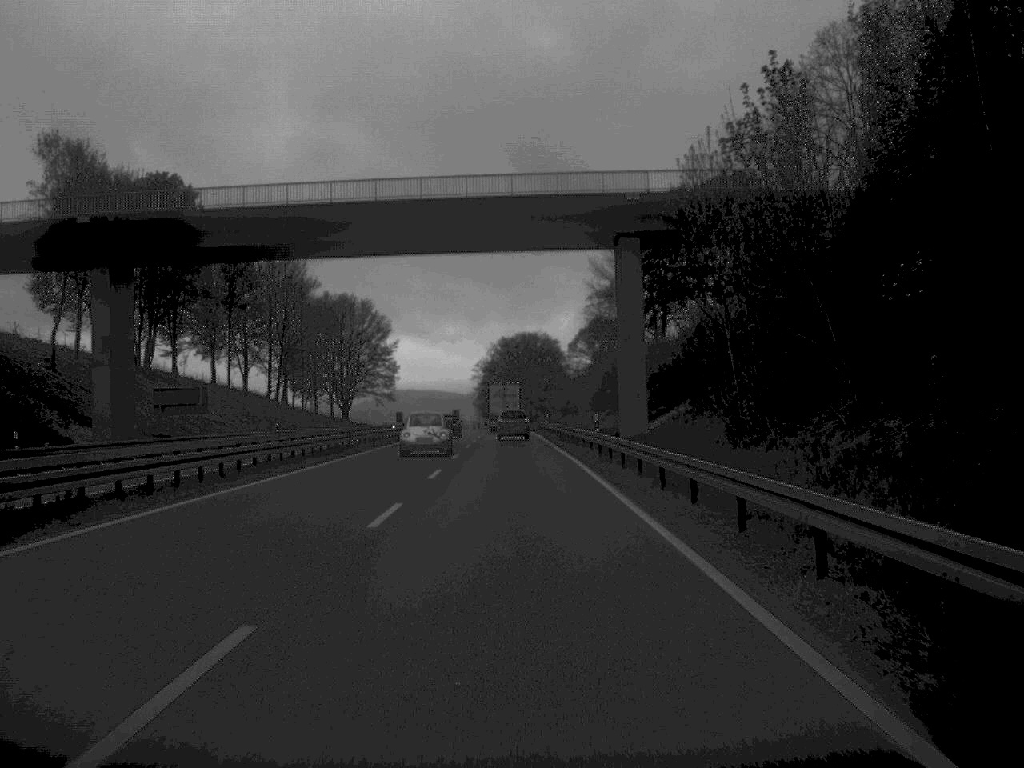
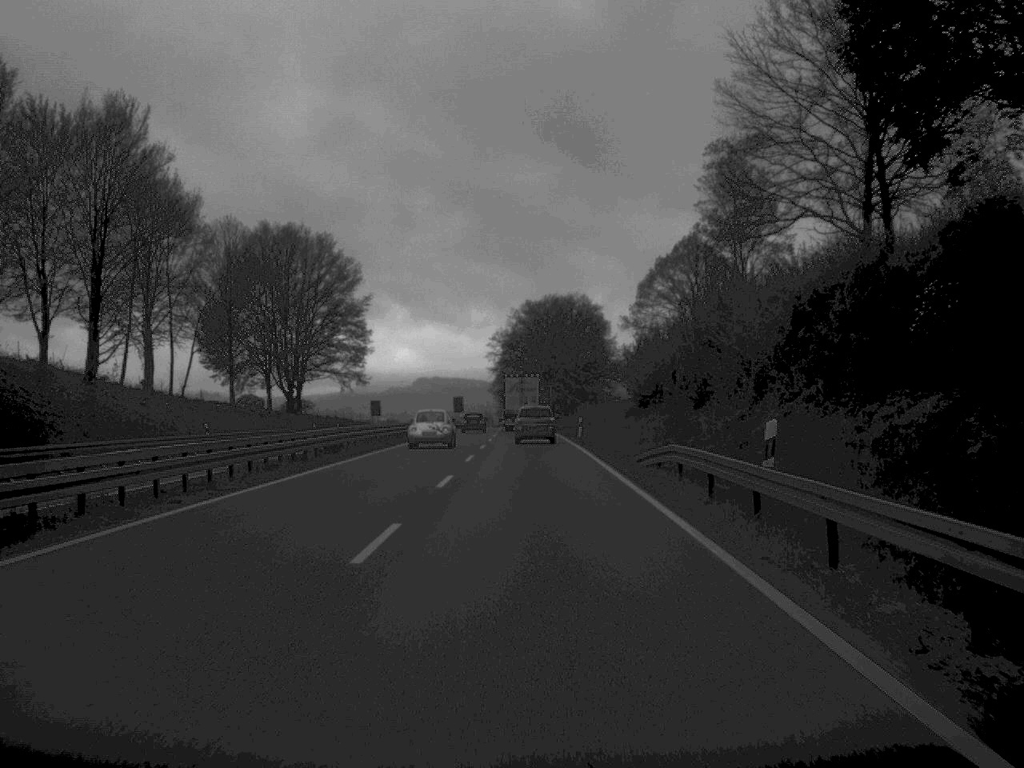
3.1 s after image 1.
(-1.2, +74.6) m; -1°
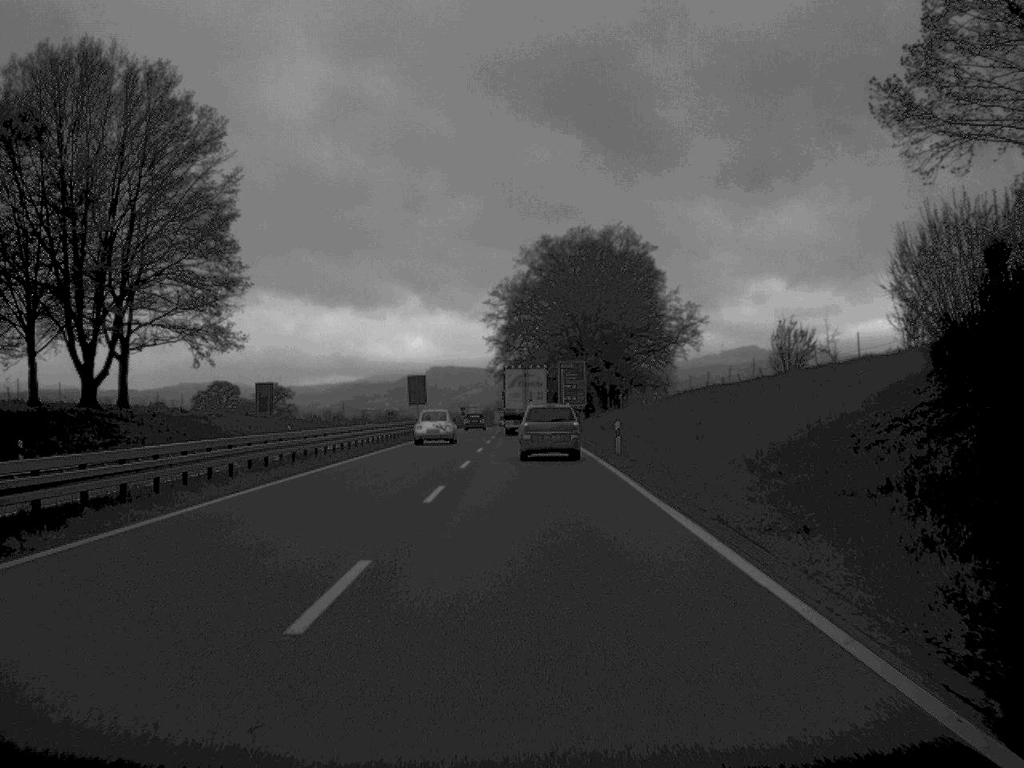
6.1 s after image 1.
(-0.4, +74.8) m; -1°
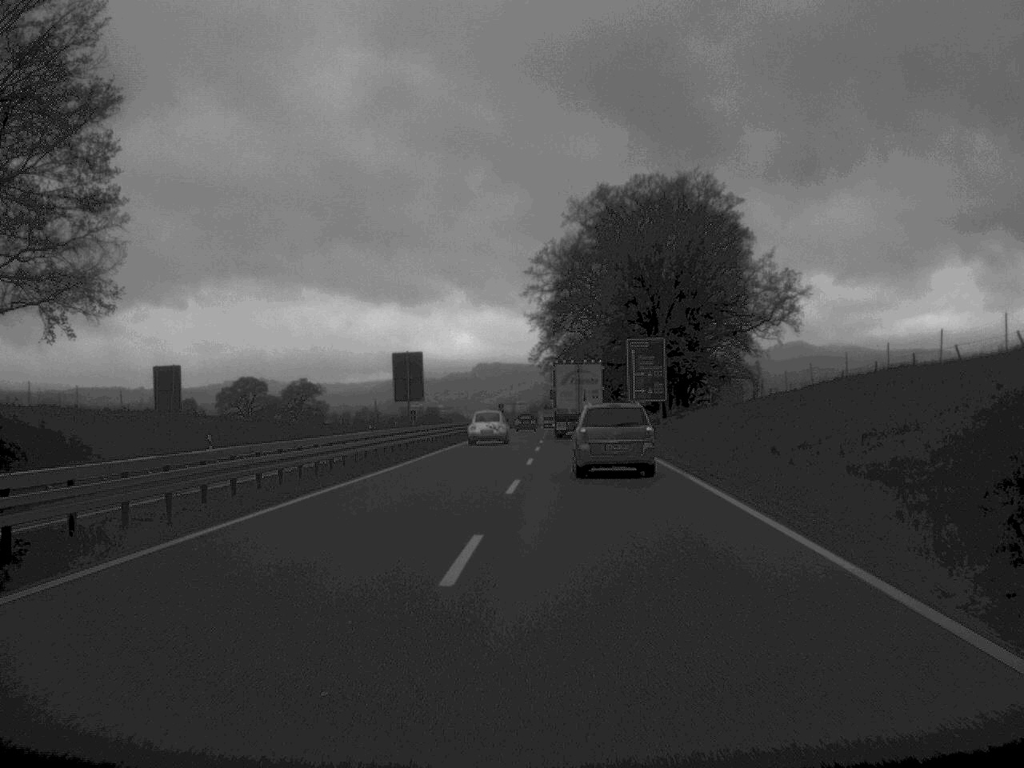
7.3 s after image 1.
(-0.6, +33.2) m; -2°
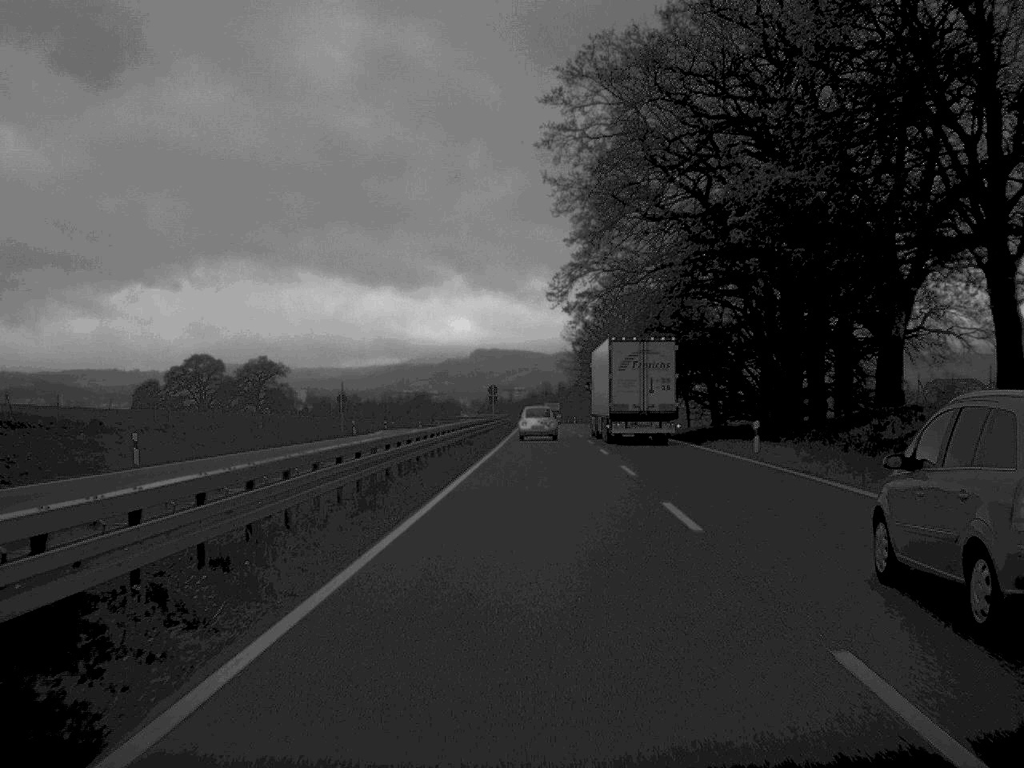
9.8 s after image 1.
(-0.9, +66.4) m; 0°
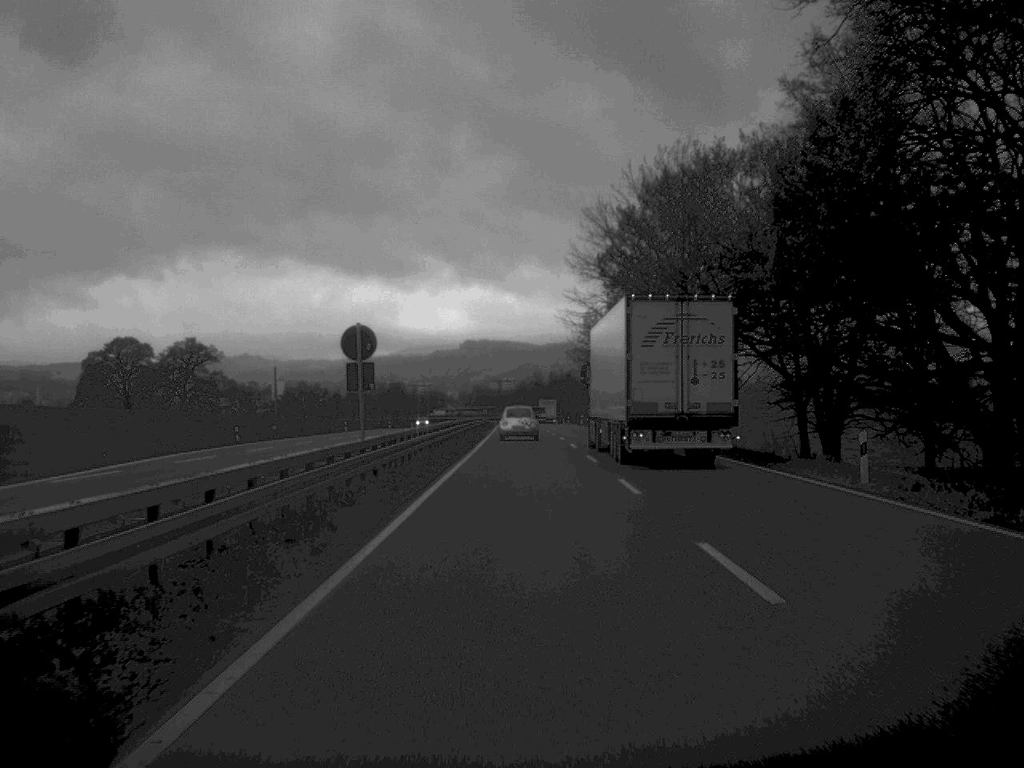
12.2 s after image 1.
(+0.7, +64.6) m; 0°
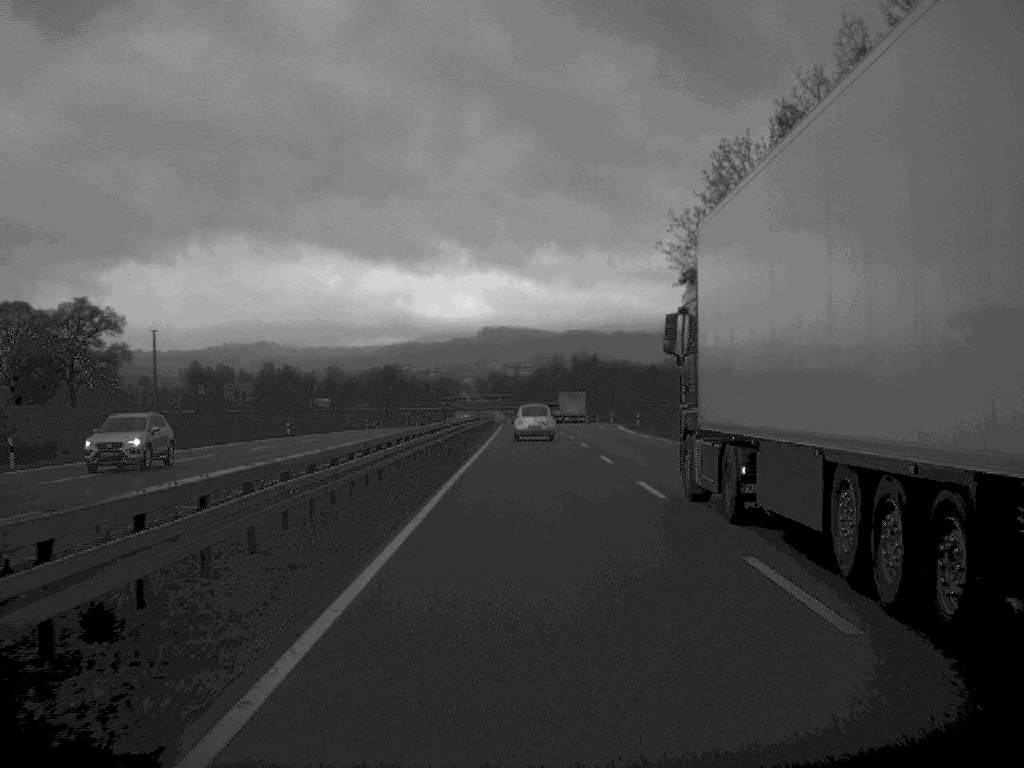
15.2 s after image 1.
(-0.8, +84.0) m; -1°
